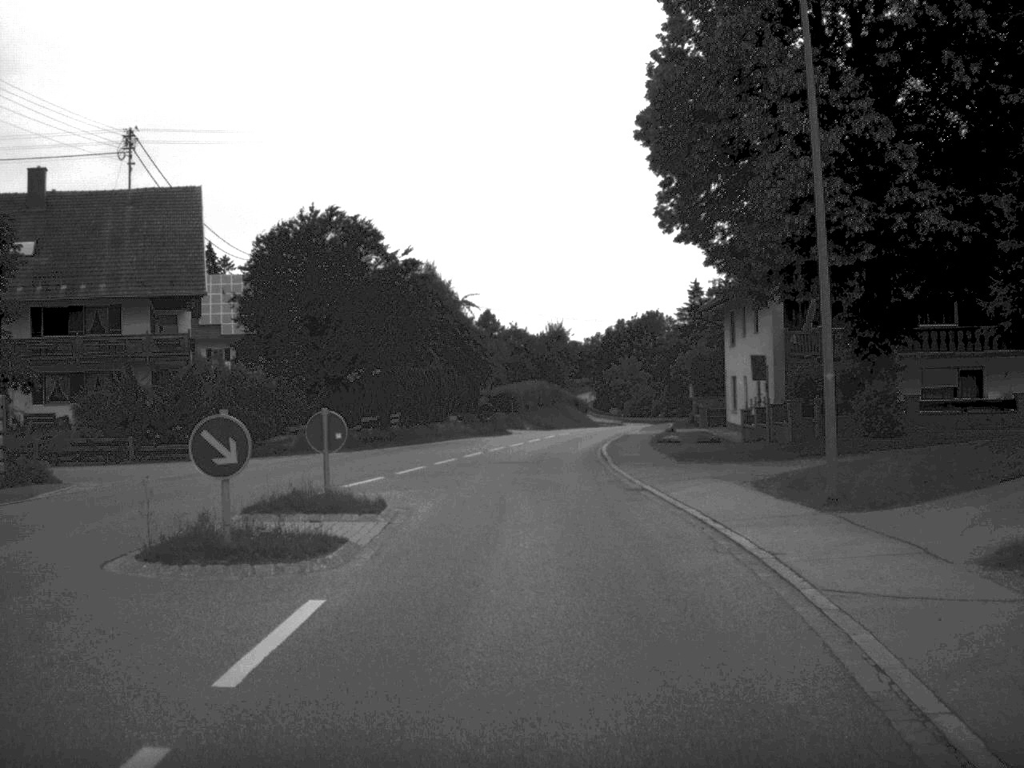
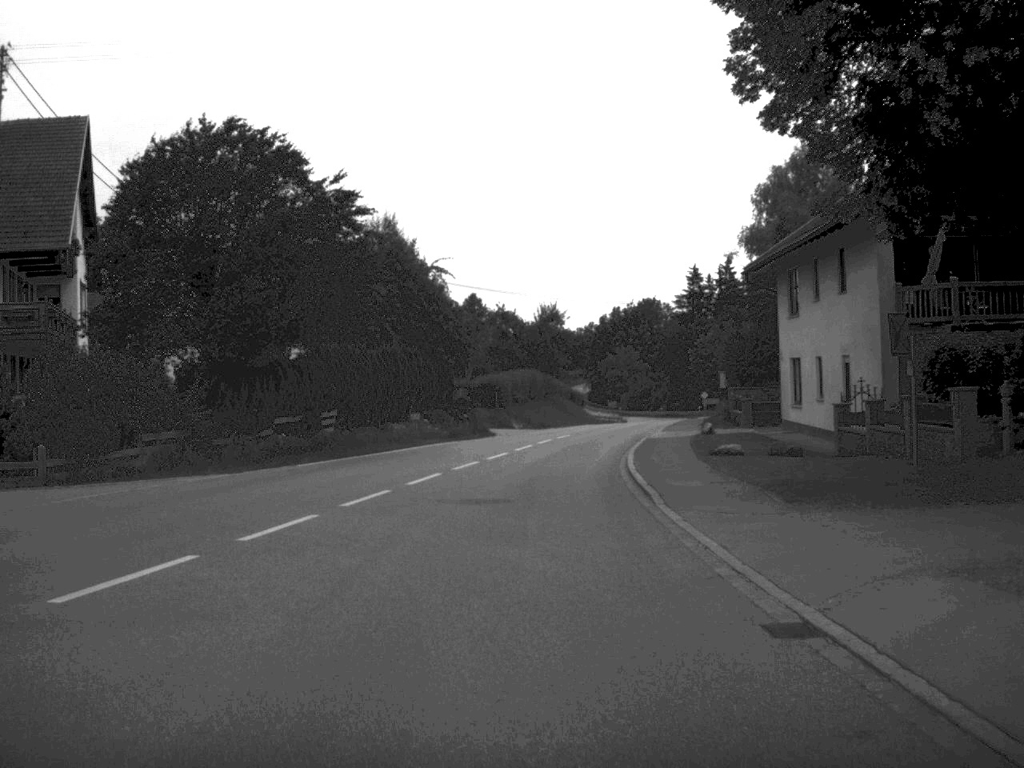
(+0.1, +14.5) m; 0°
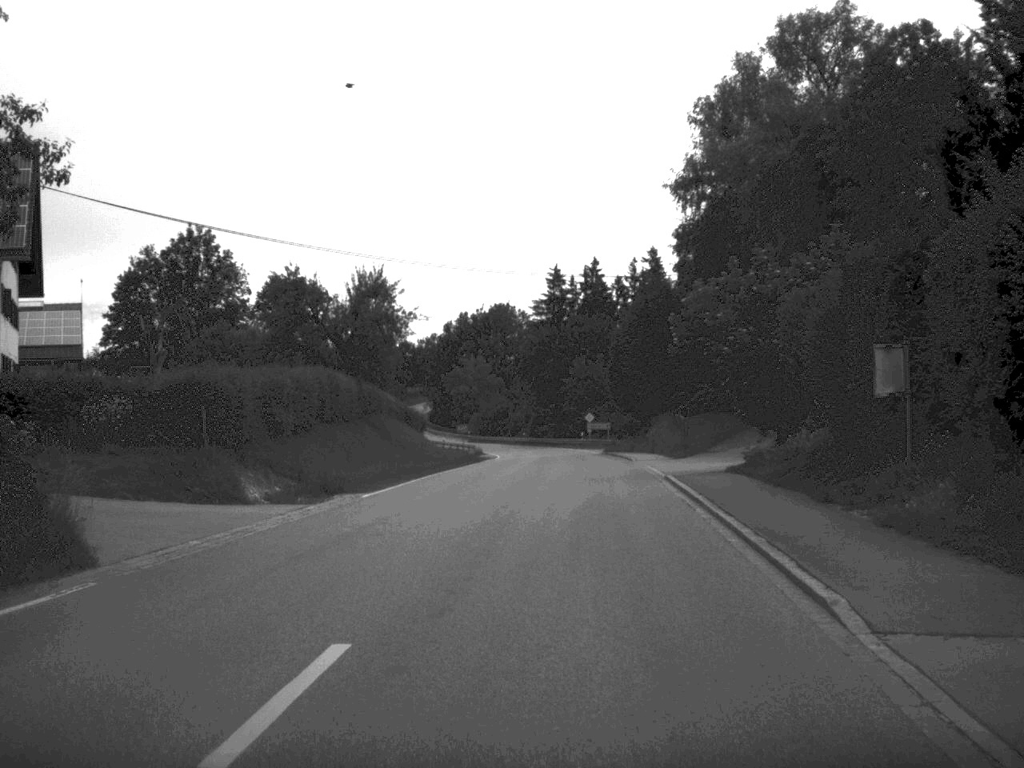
(+1.6, +38.8) m; +7°
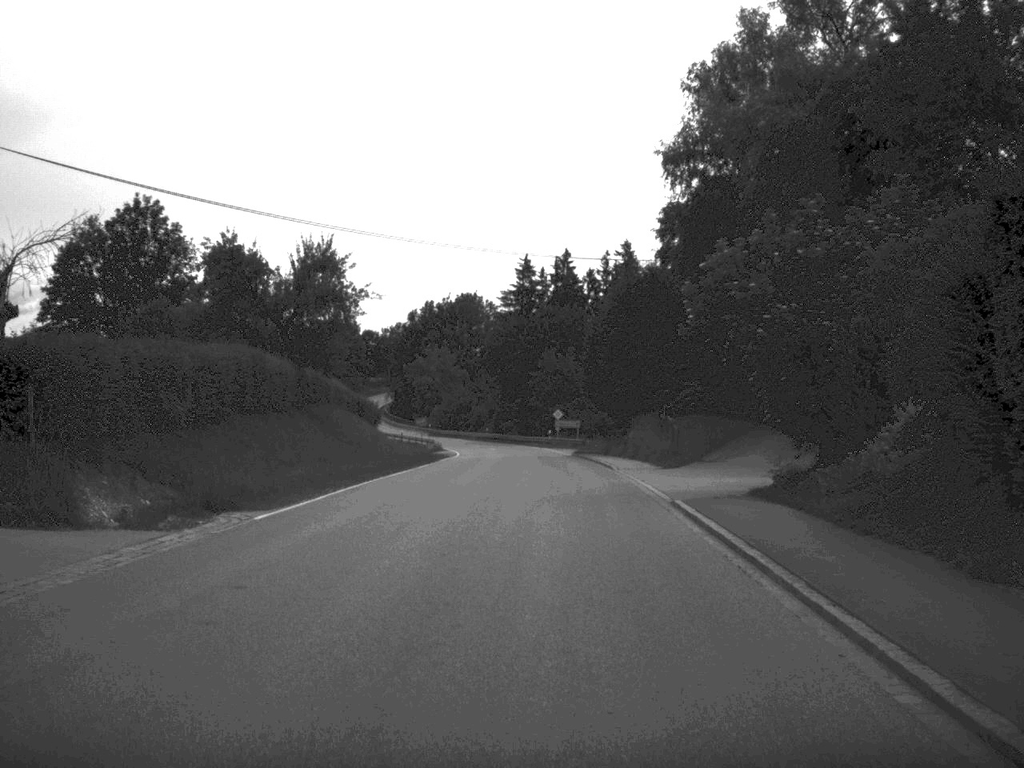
(+0.1, +7.6) m; +2°
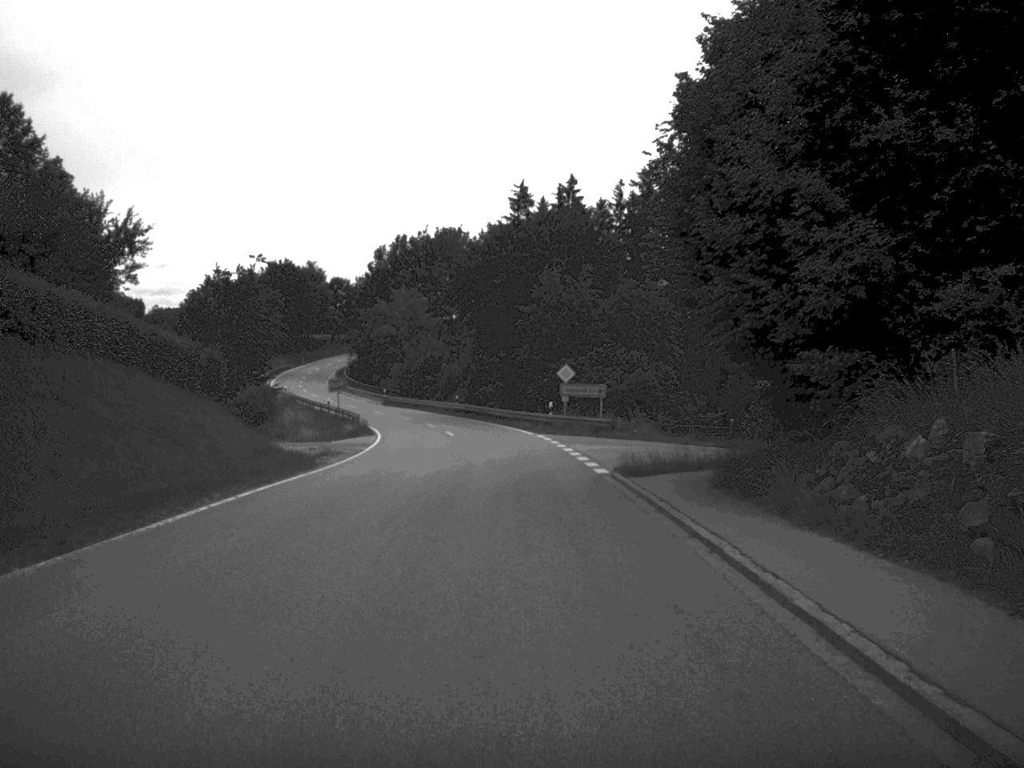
(+0.6, +42.9) m; 0°
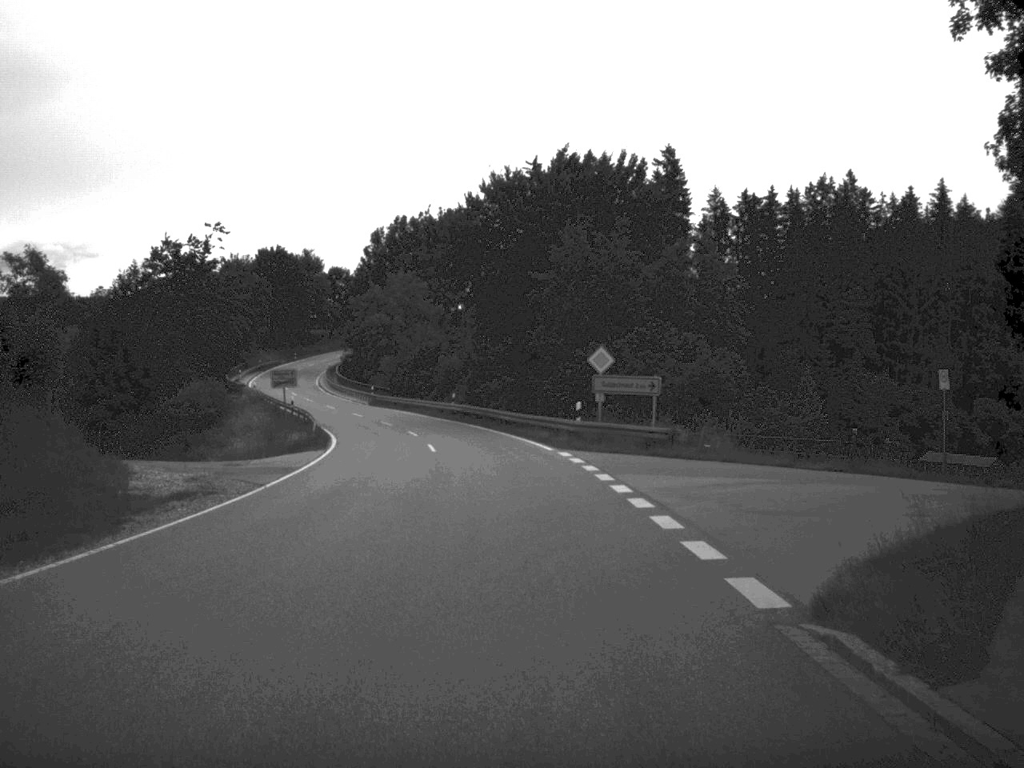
(-0.1, +17.6) m; -1°
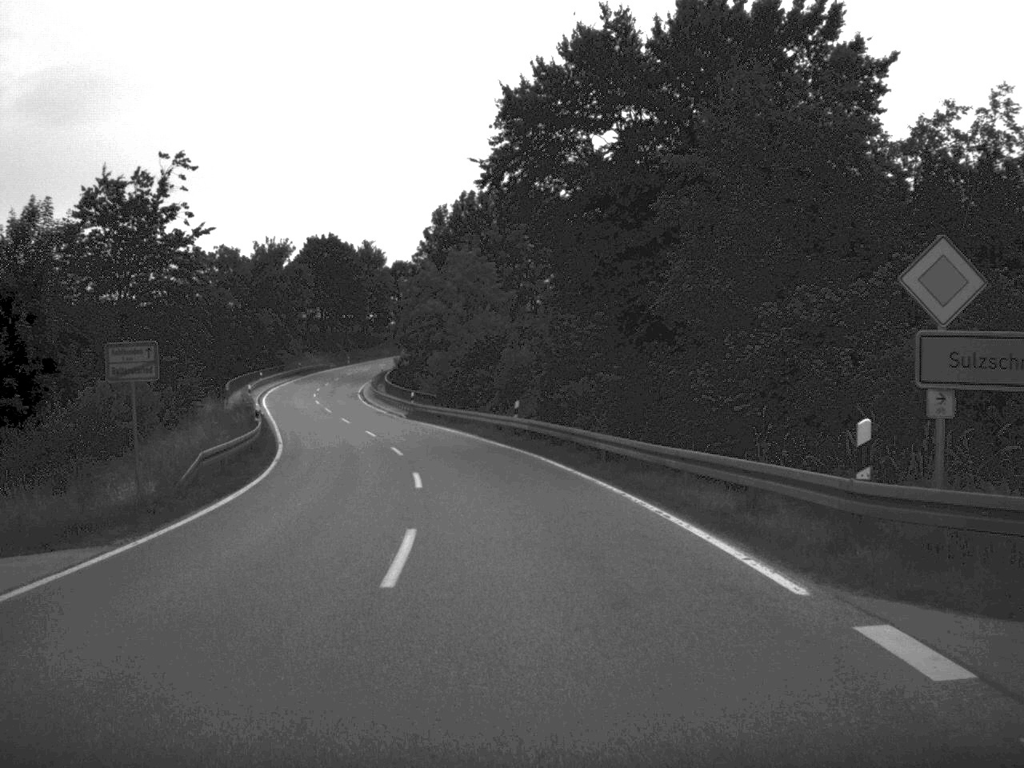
(-0.7, +26.0) m; -4°
